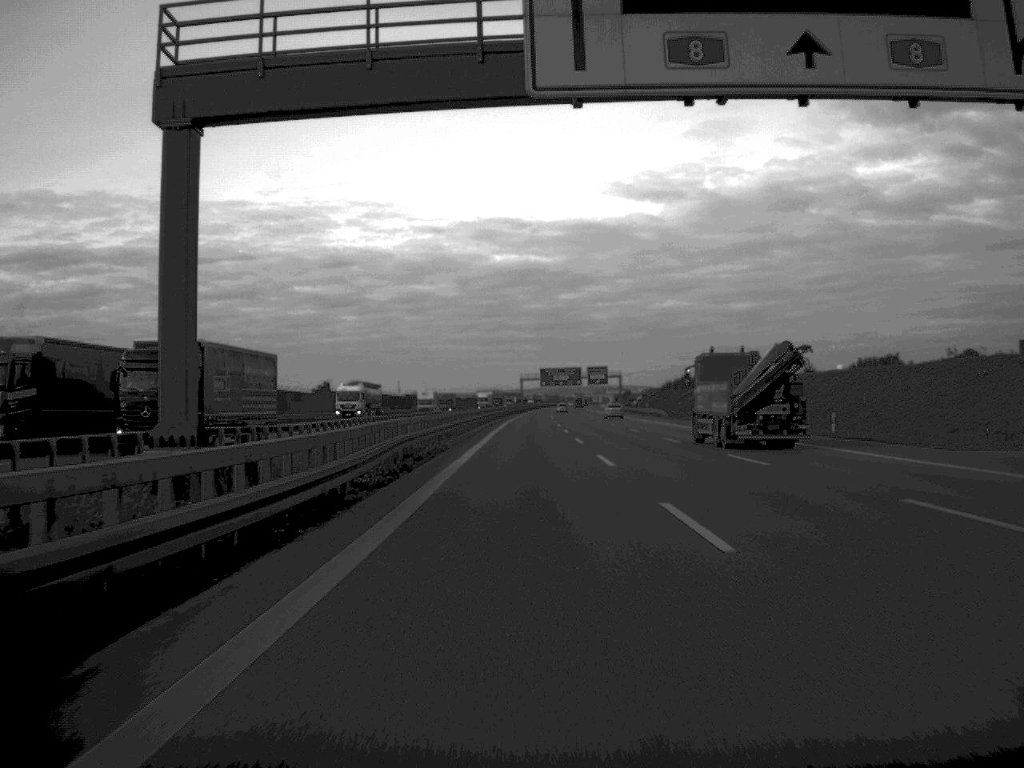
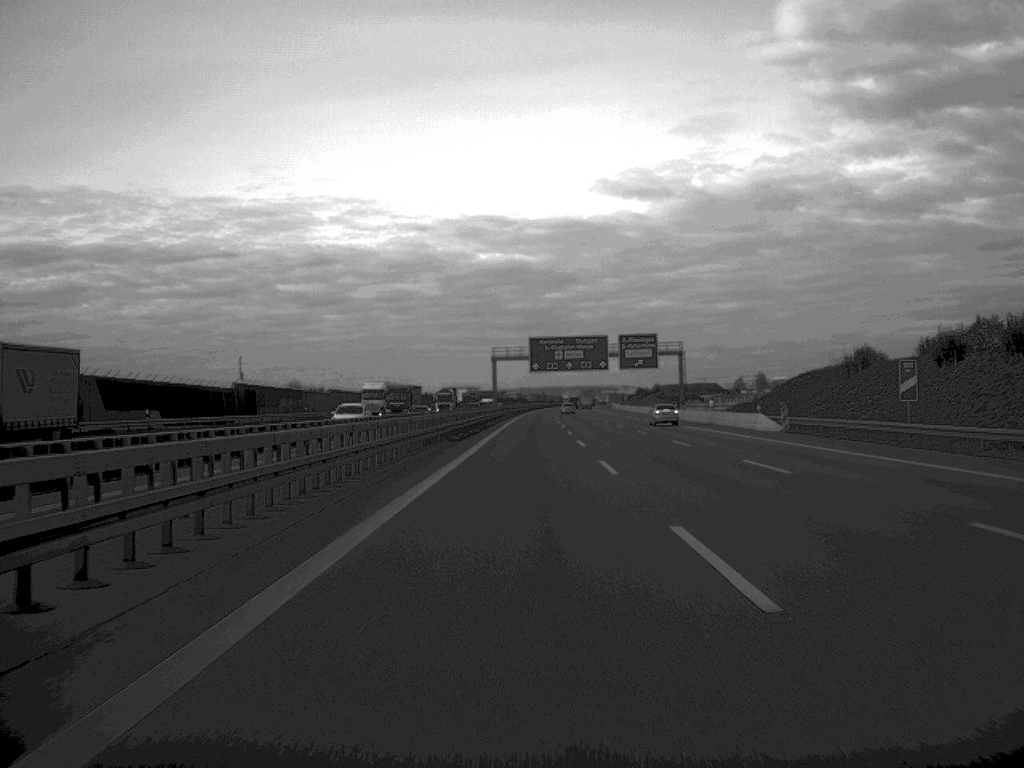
(+0.9, +130.0) m; +1°
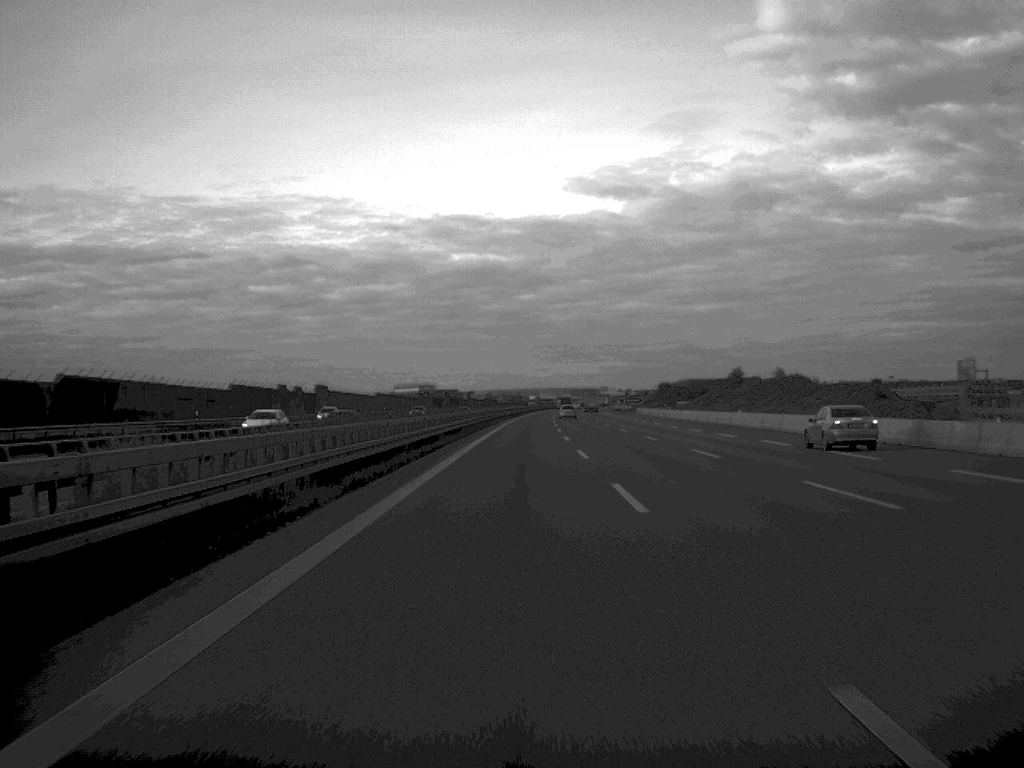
(+1.4, +134.5) m; +1°
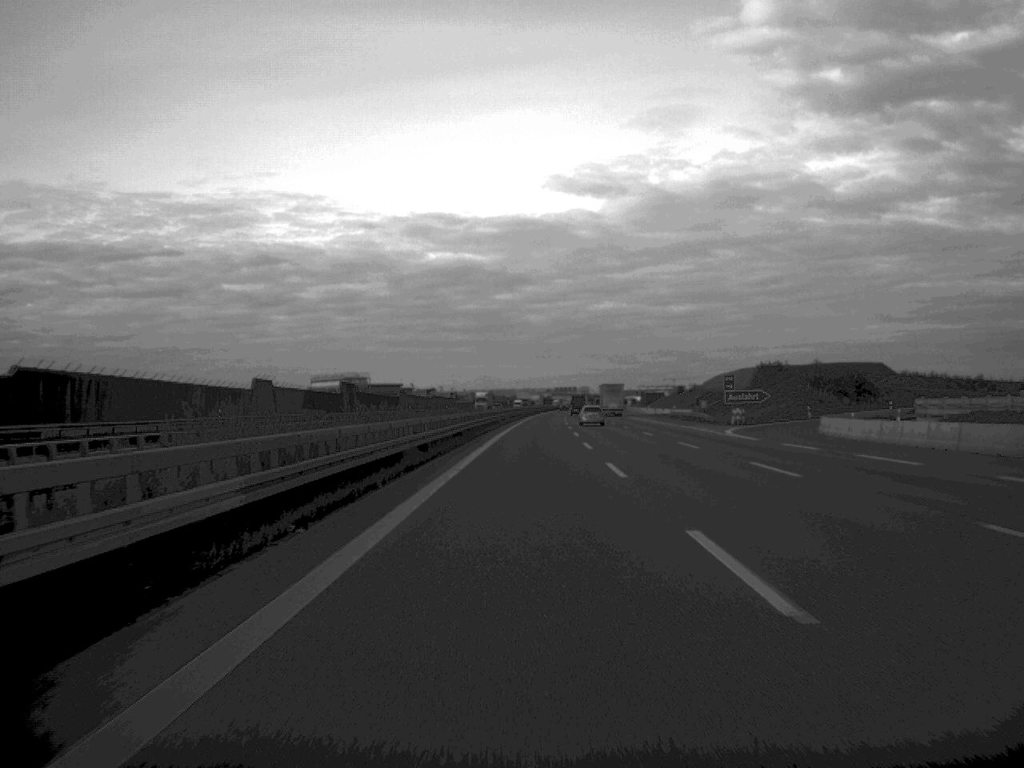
(+0.9, +134.6) m; +1°
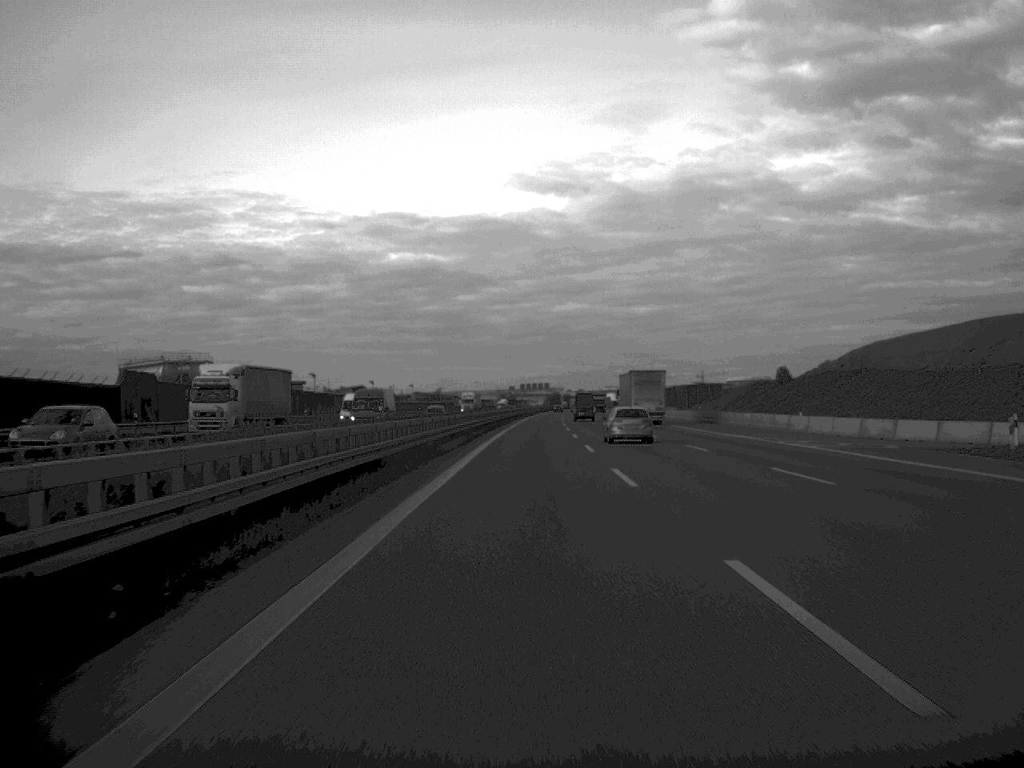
(+1.9, +130.1) m; +2°
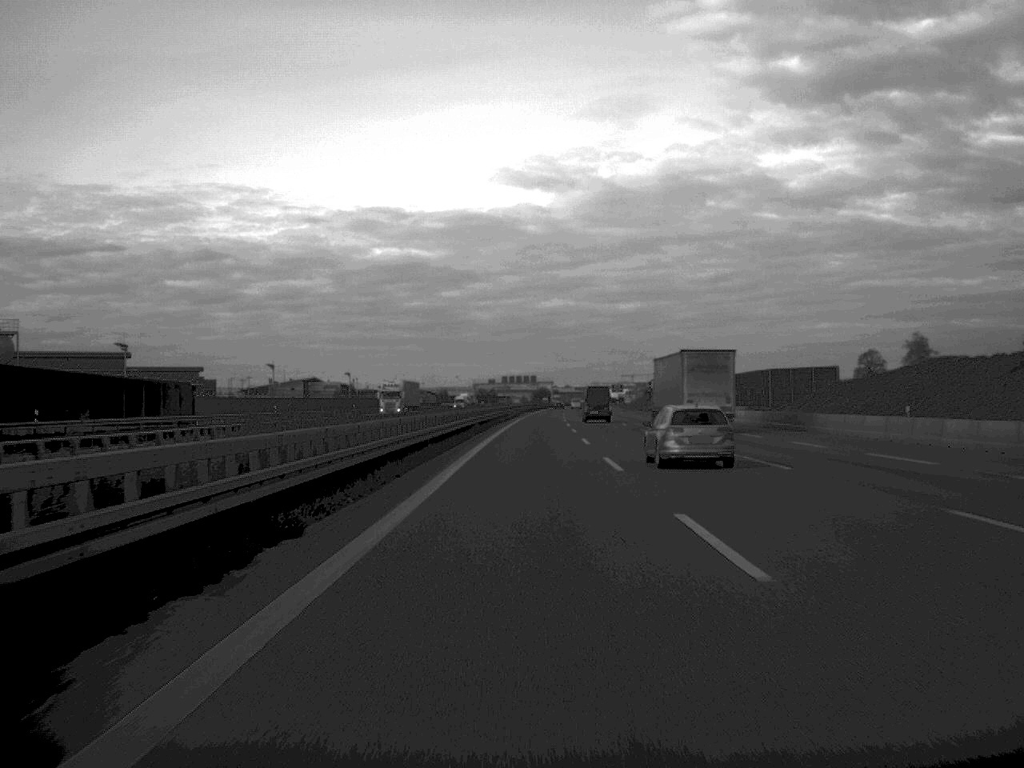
(+0.4, +66.5) m; +1°
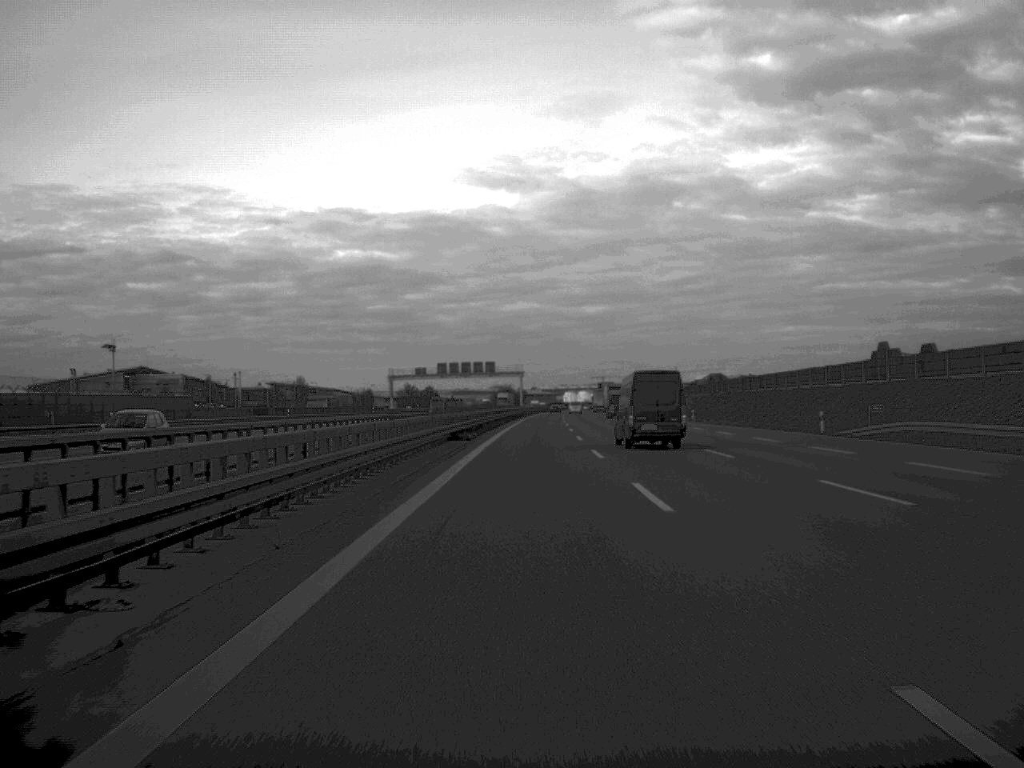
(+2.0, +136.0) m; +2°
